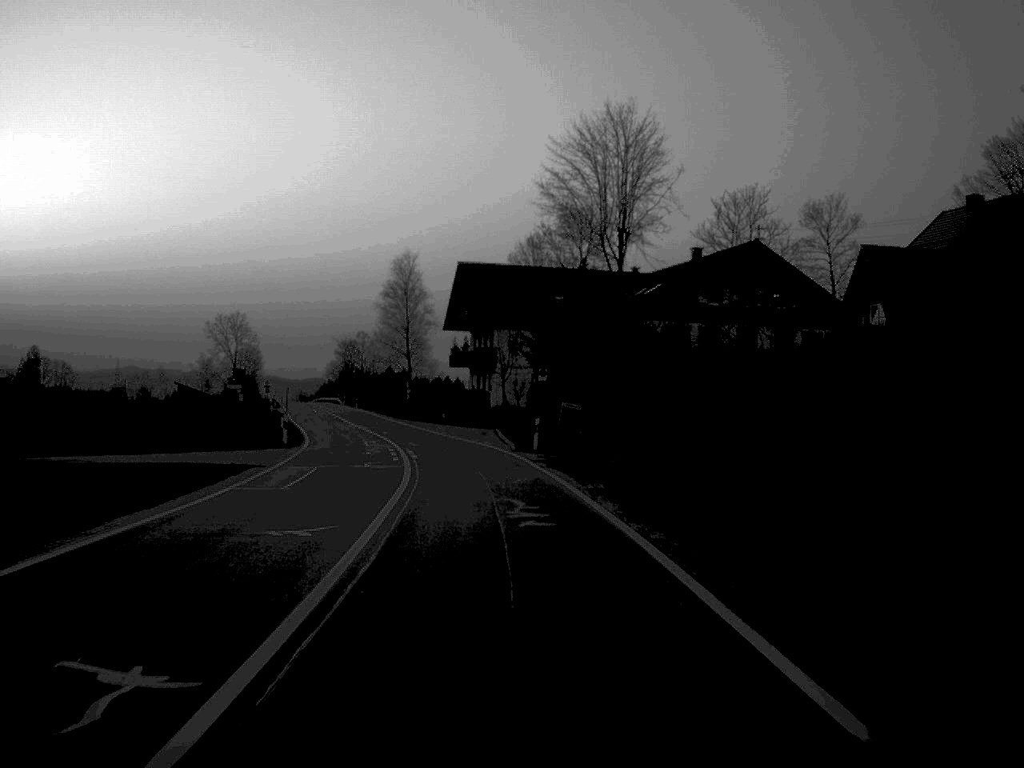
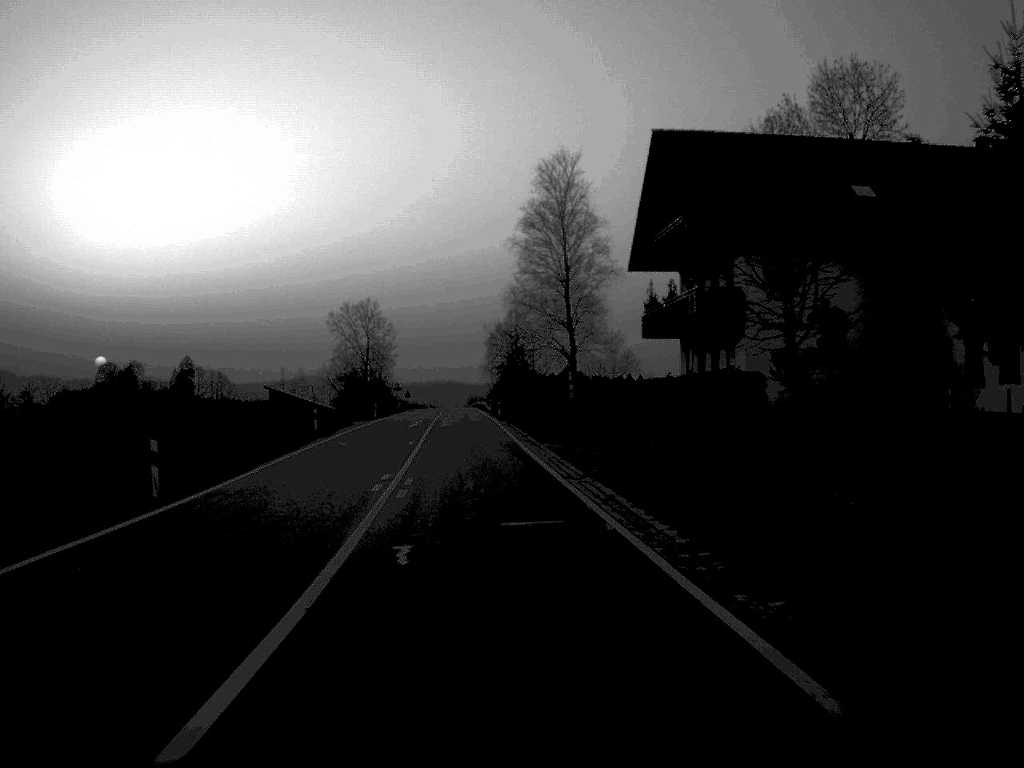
(-3.1, +45.8) m; -8°
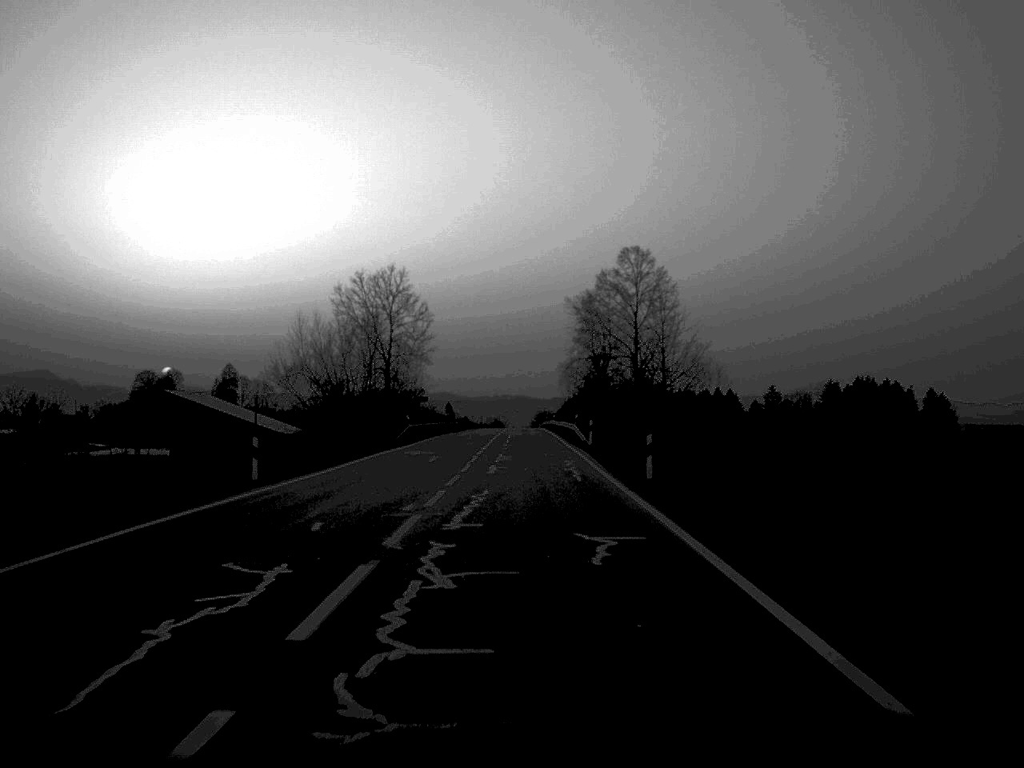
(-2.9, +61.5) m; -3°
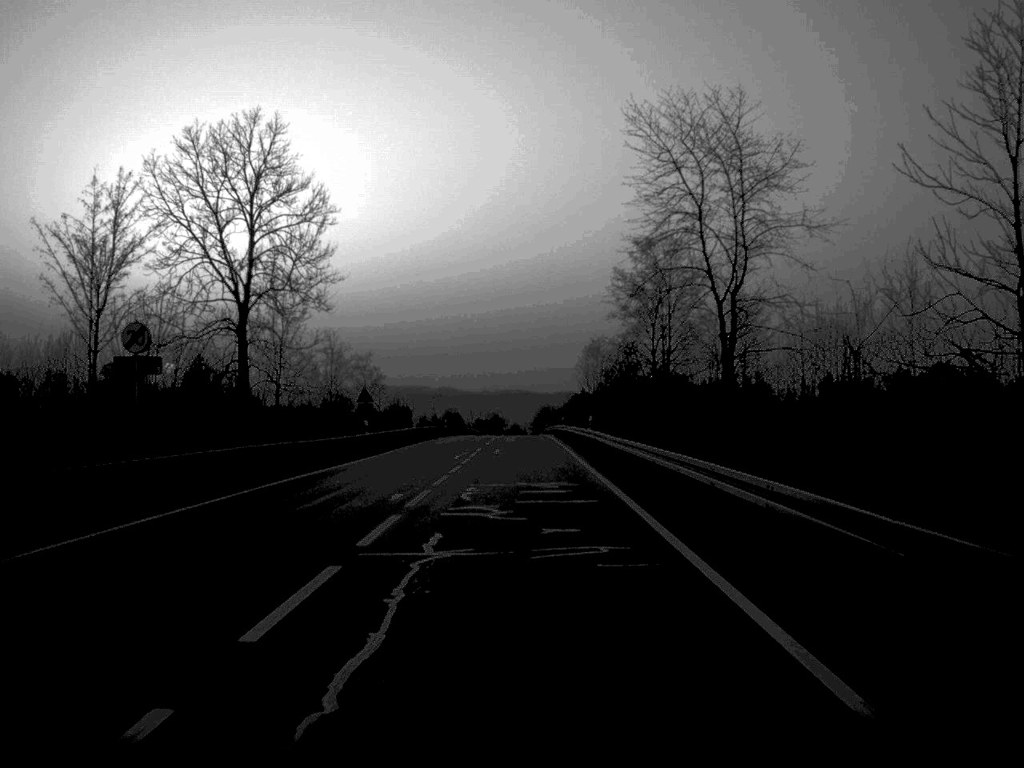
(+0.2, +65.6) m; 0°
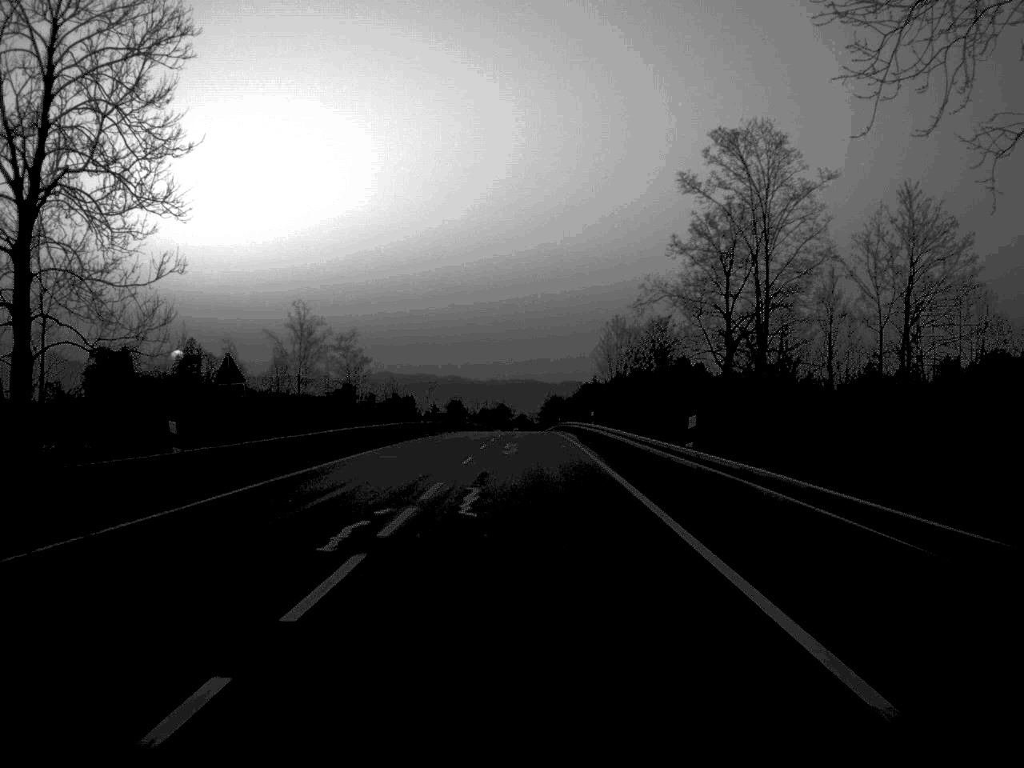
(-0.1, +29.1) m; 0°
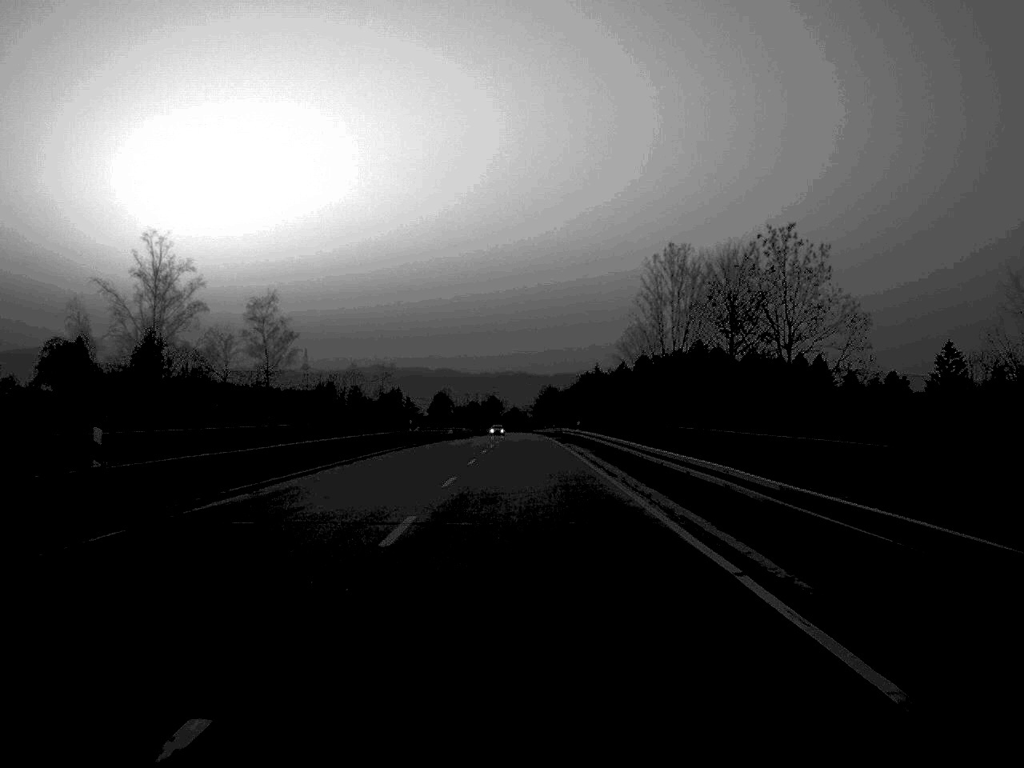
(+0.2, +54.4) m; 0°
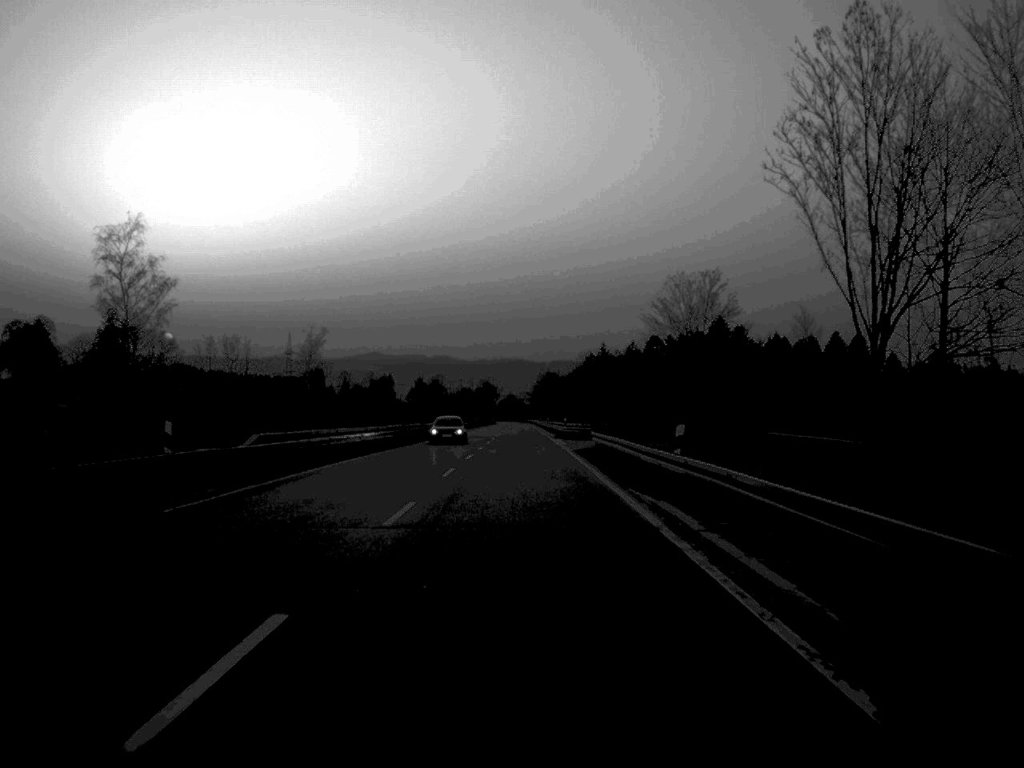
(+0.1, +45.2) m; 0°
